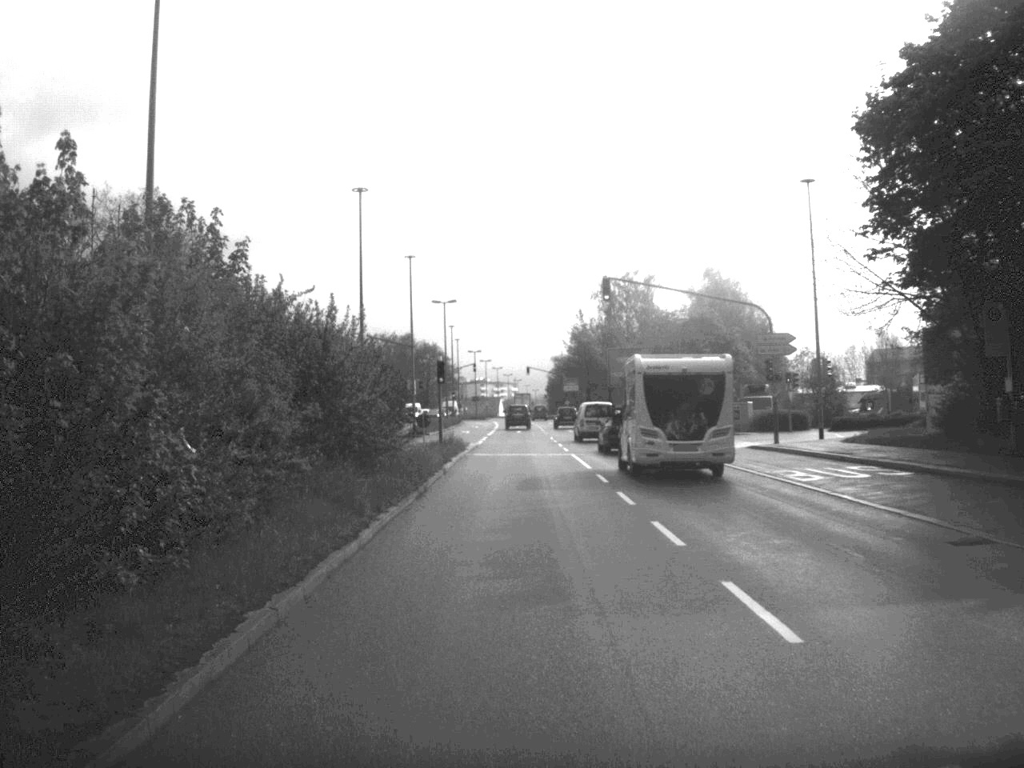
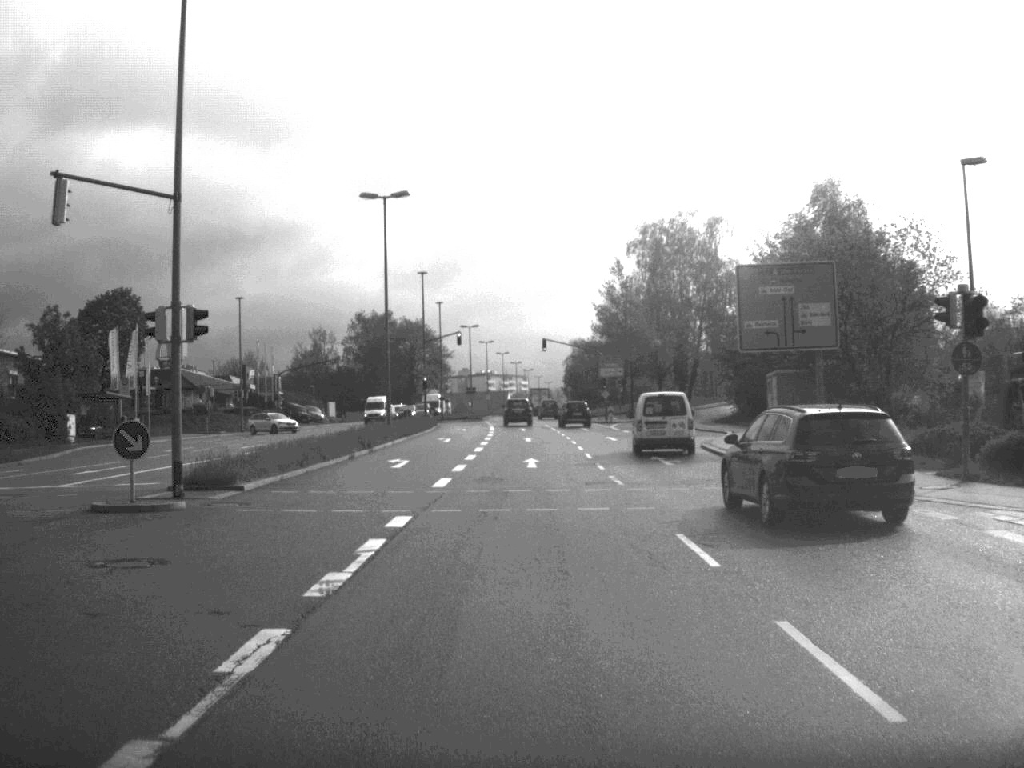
(-0.4, +51.6) m; -1°
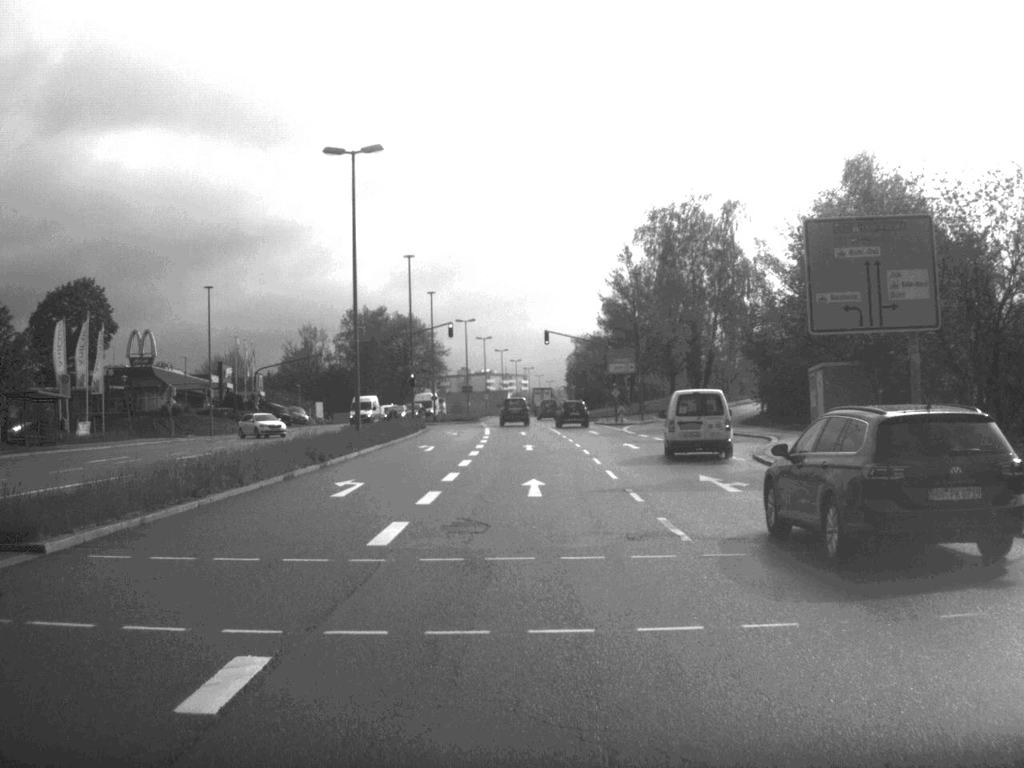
(0.0, +9.8) m; 0°
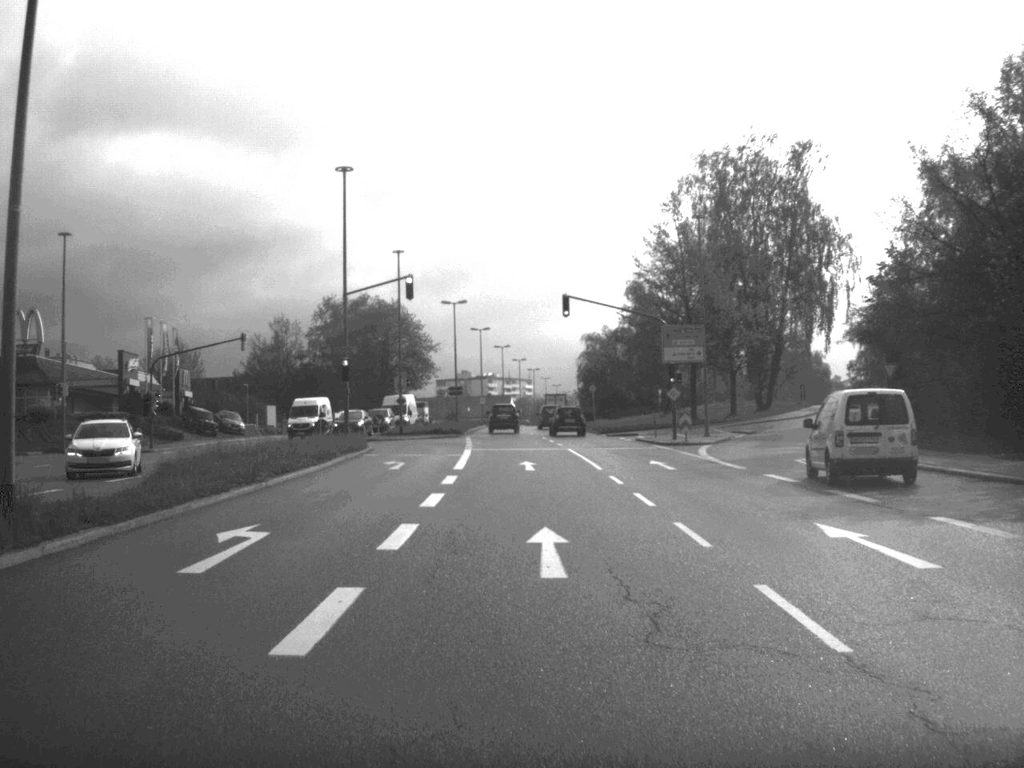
(-0.1, +29.9) m; 0°
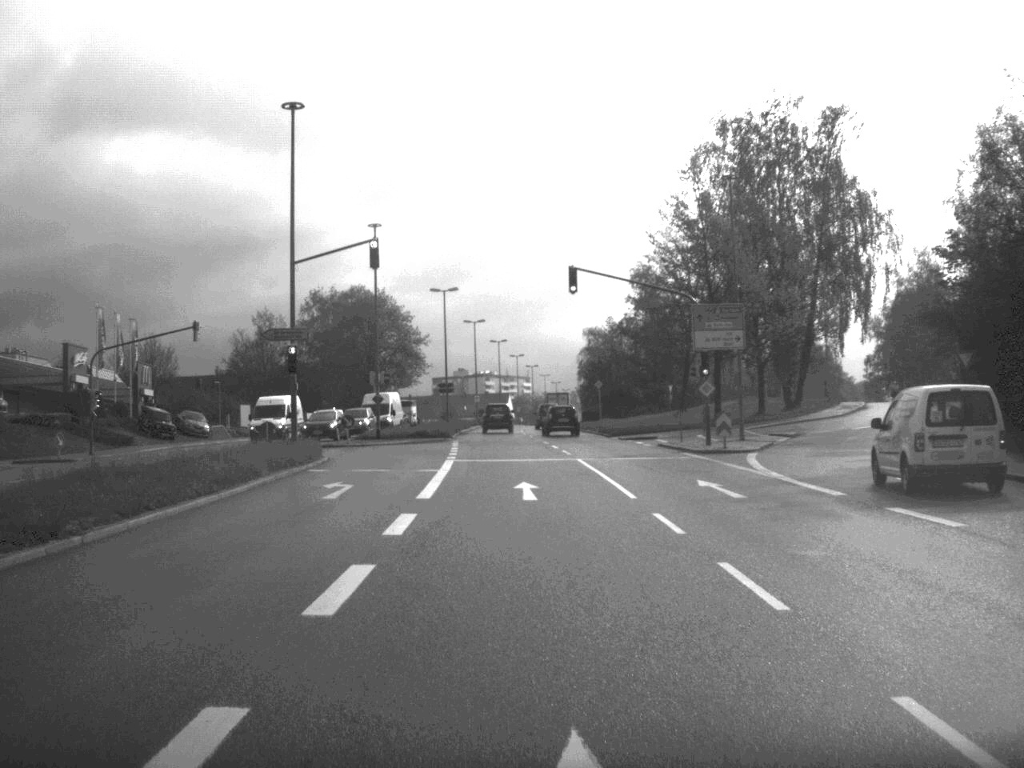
(0.0, +10.1) m; 0°
